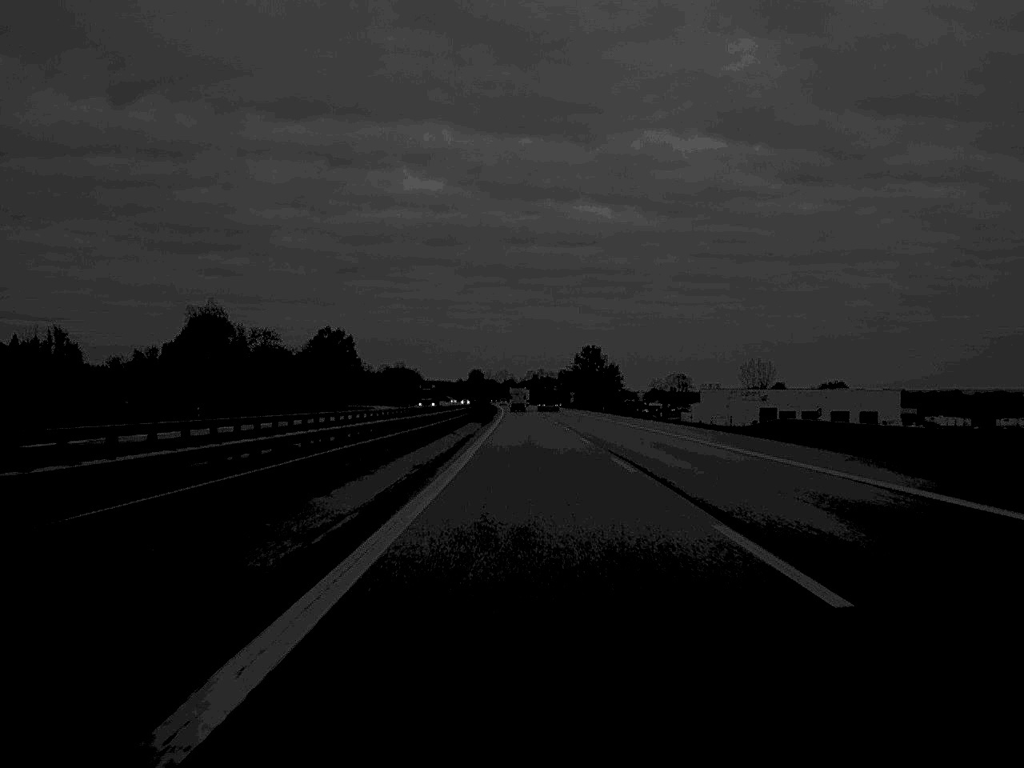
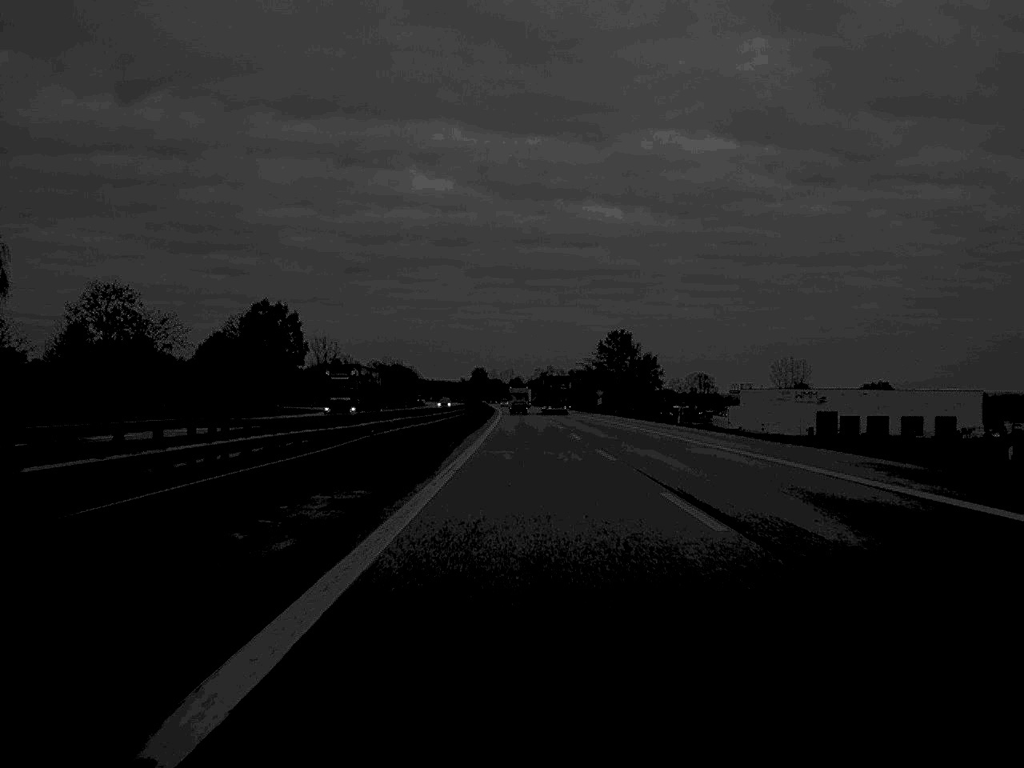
(-0.2, +65.4) m; 0°
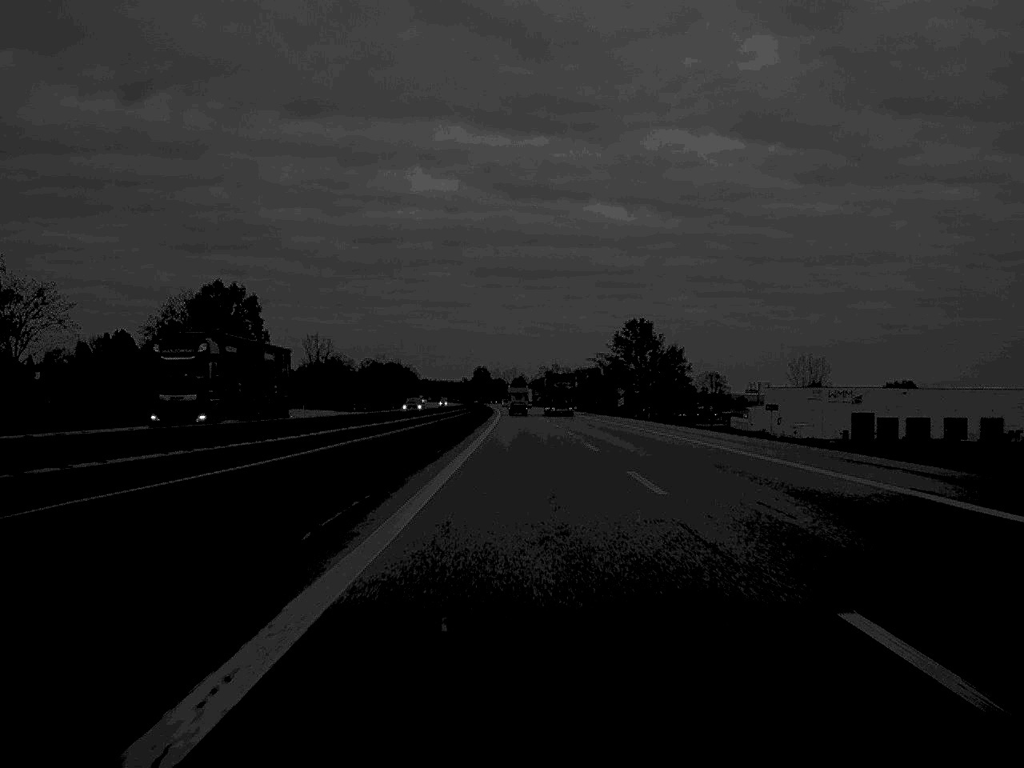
(0.0, +30.1) m; 0°
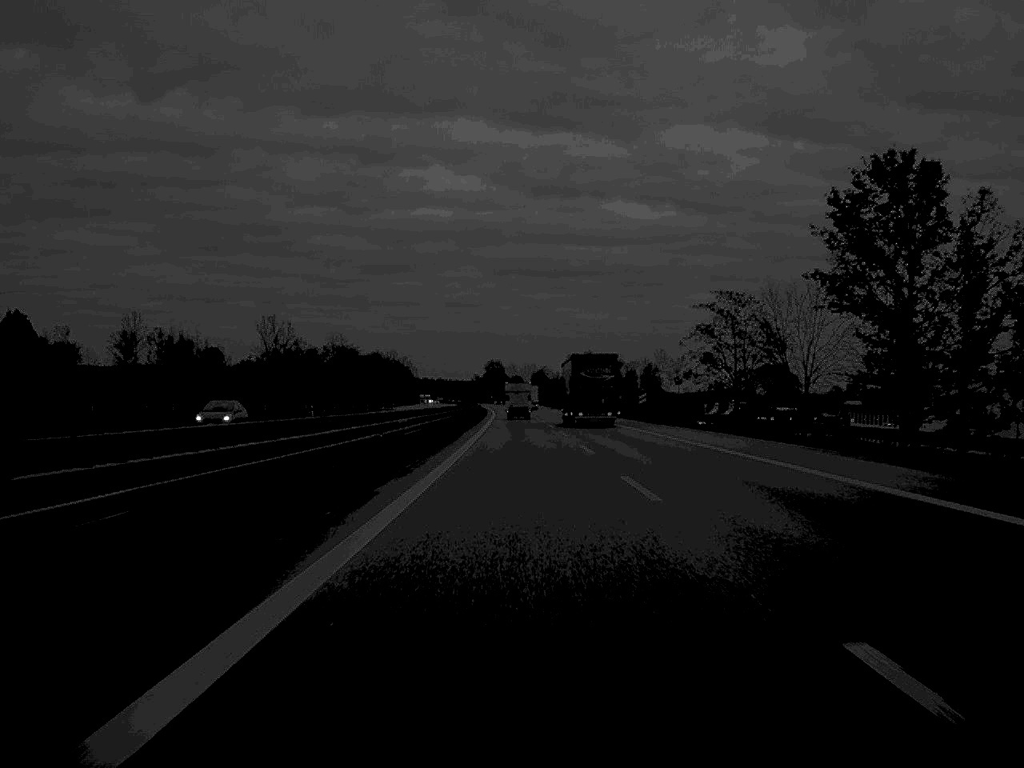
(-0.8, +124.5) m; -1°
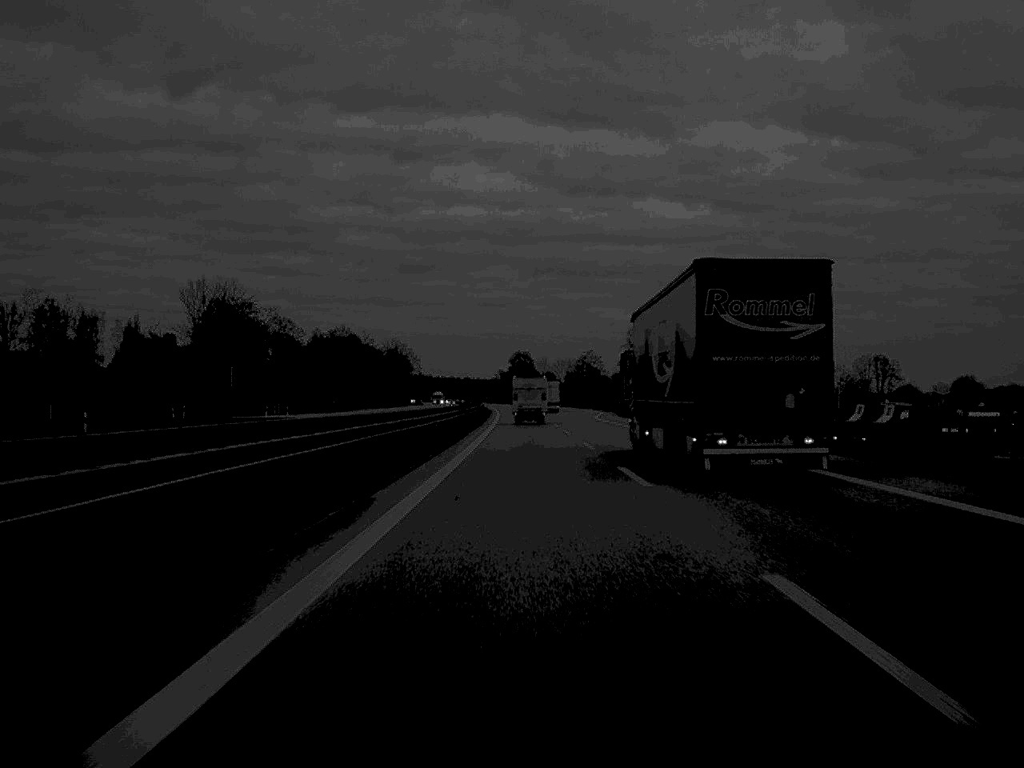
(-1.3, +120.1) m; -1°
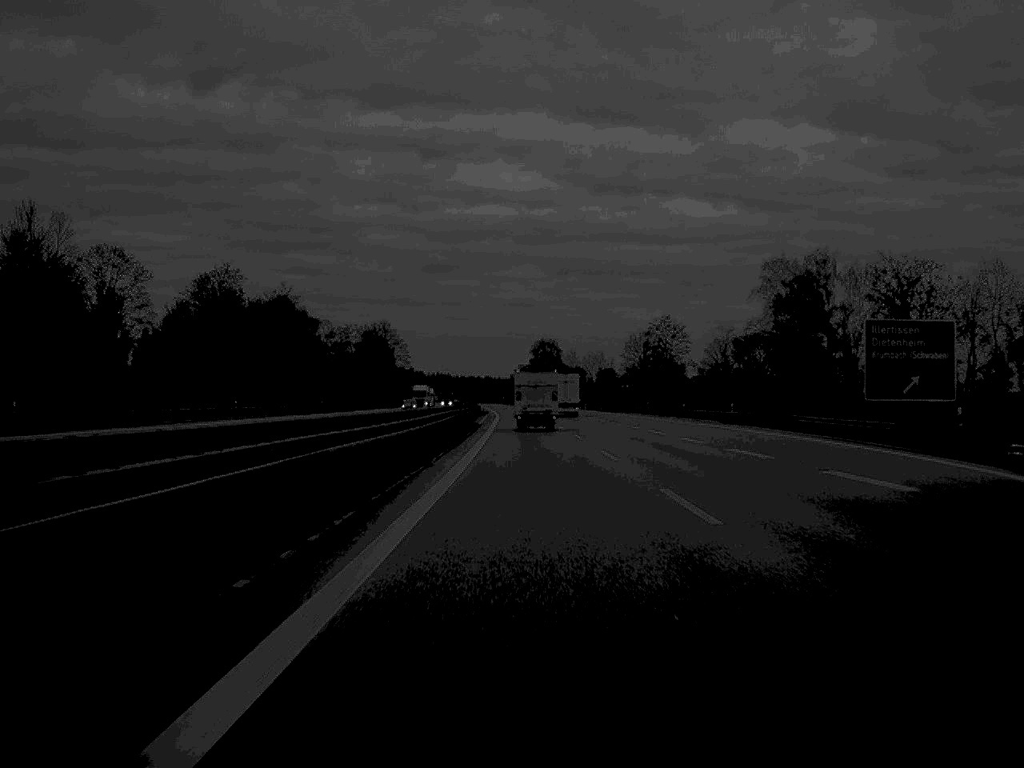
(-1.0, +112.6) m; -1°
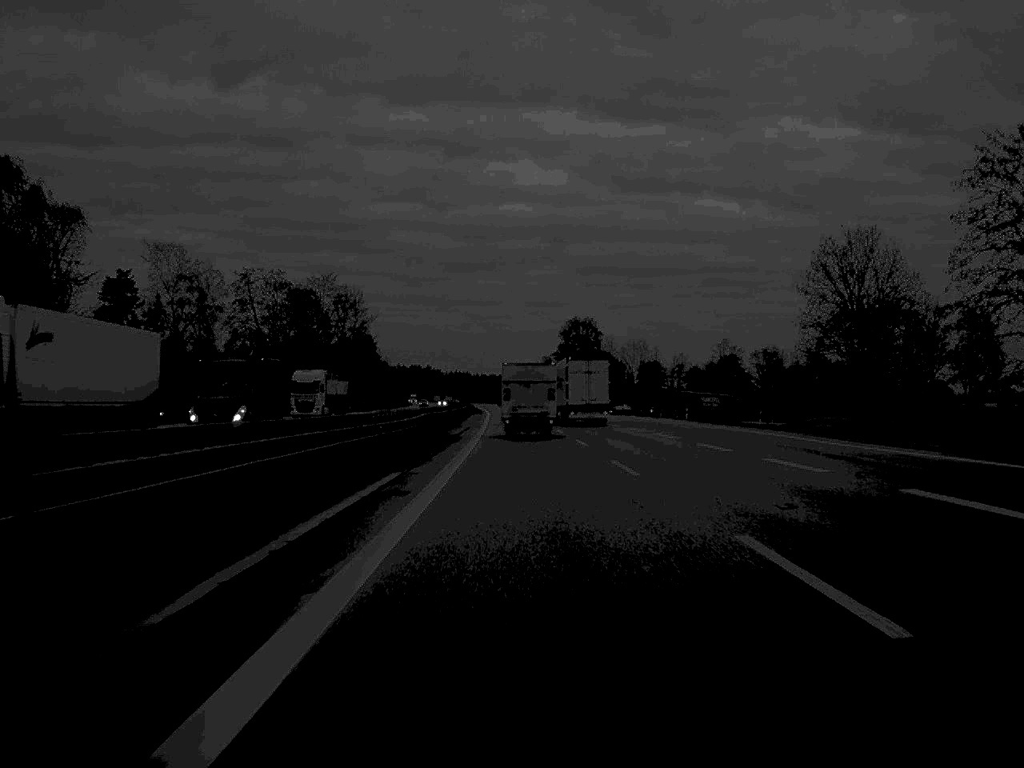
(-1.0, +113.0) m; -1°
